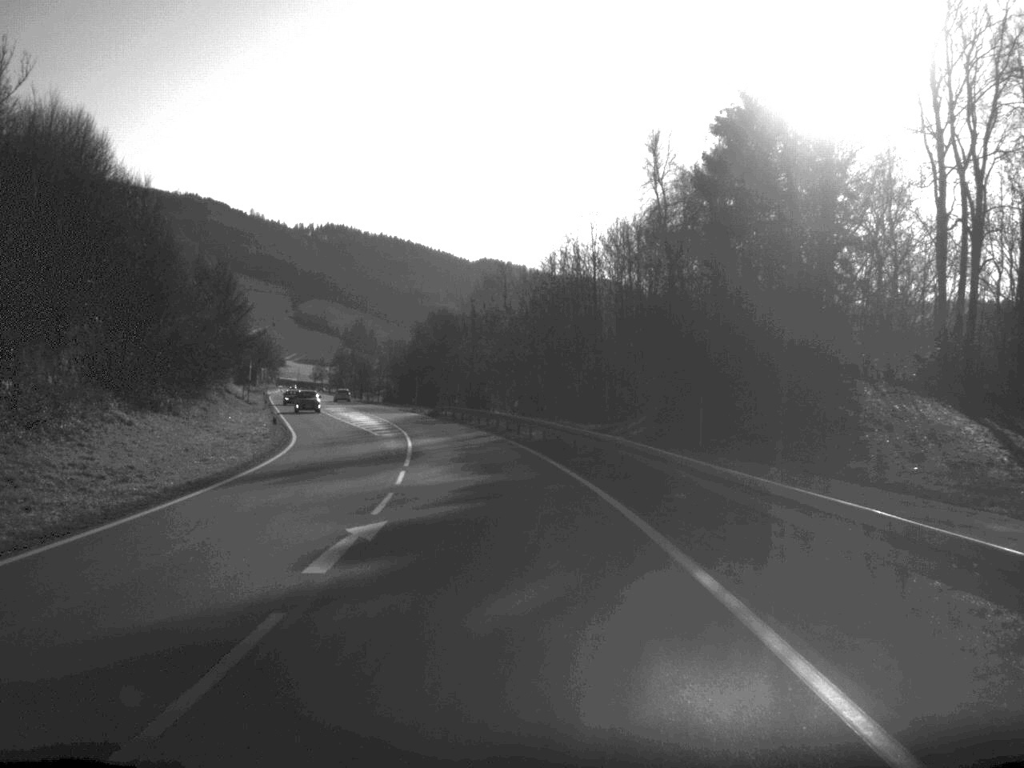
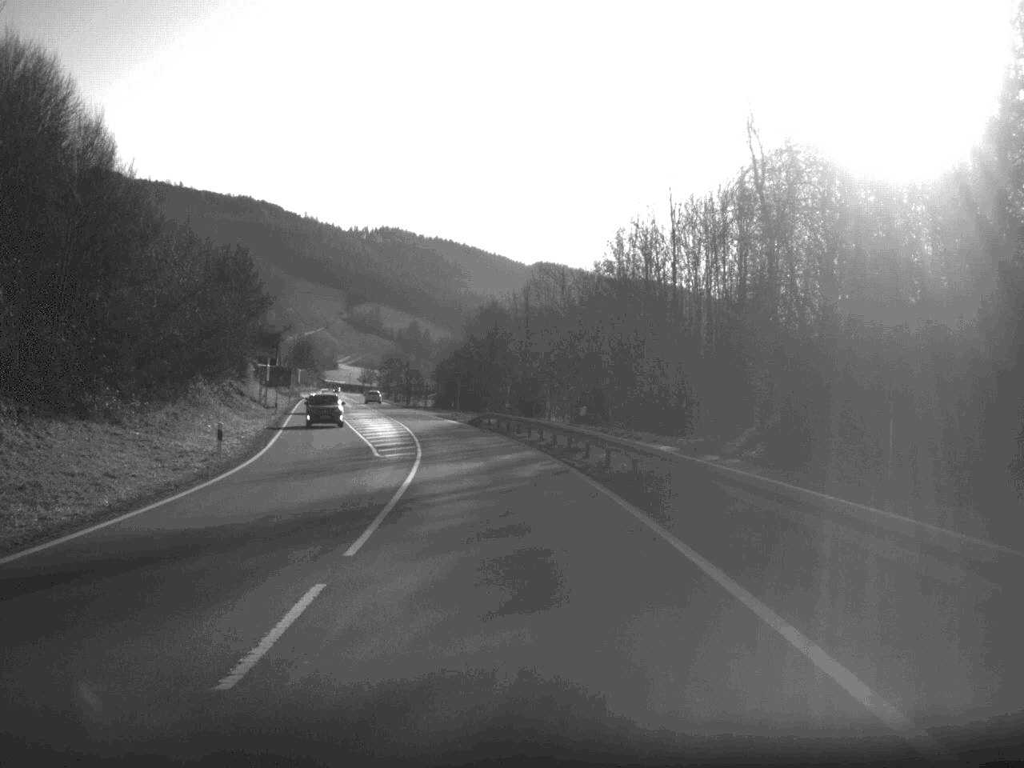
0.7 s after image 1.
(-0.4, +16.5) m; -2°
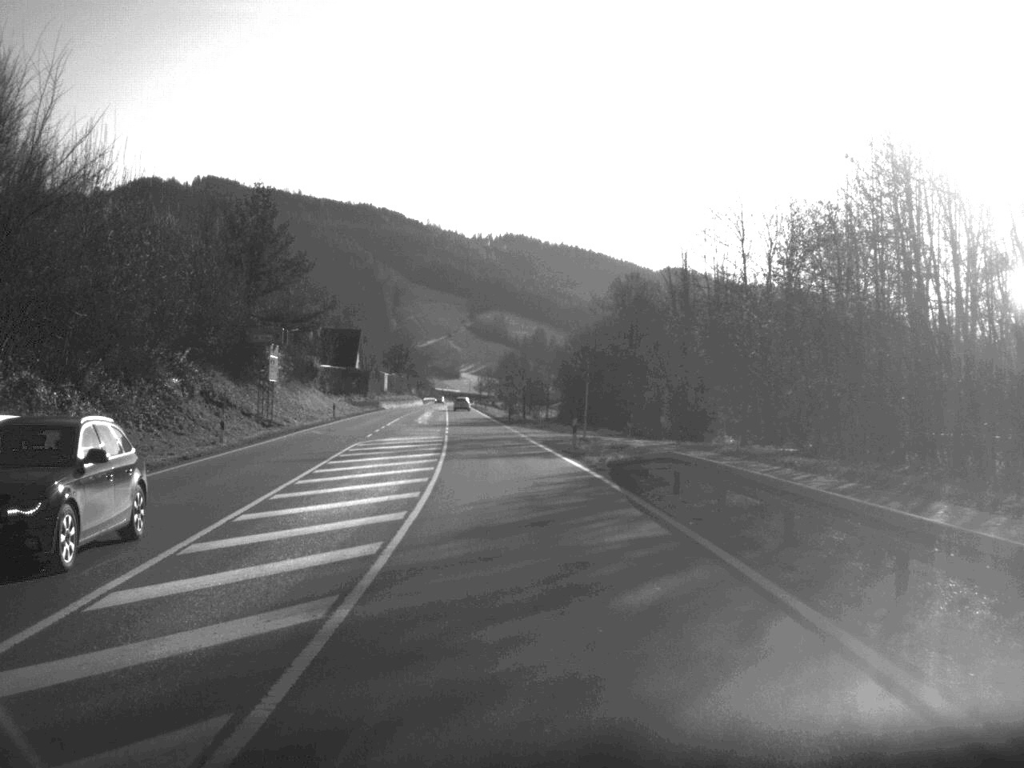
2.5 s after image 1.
(-2.1, +41.6) m; -6°
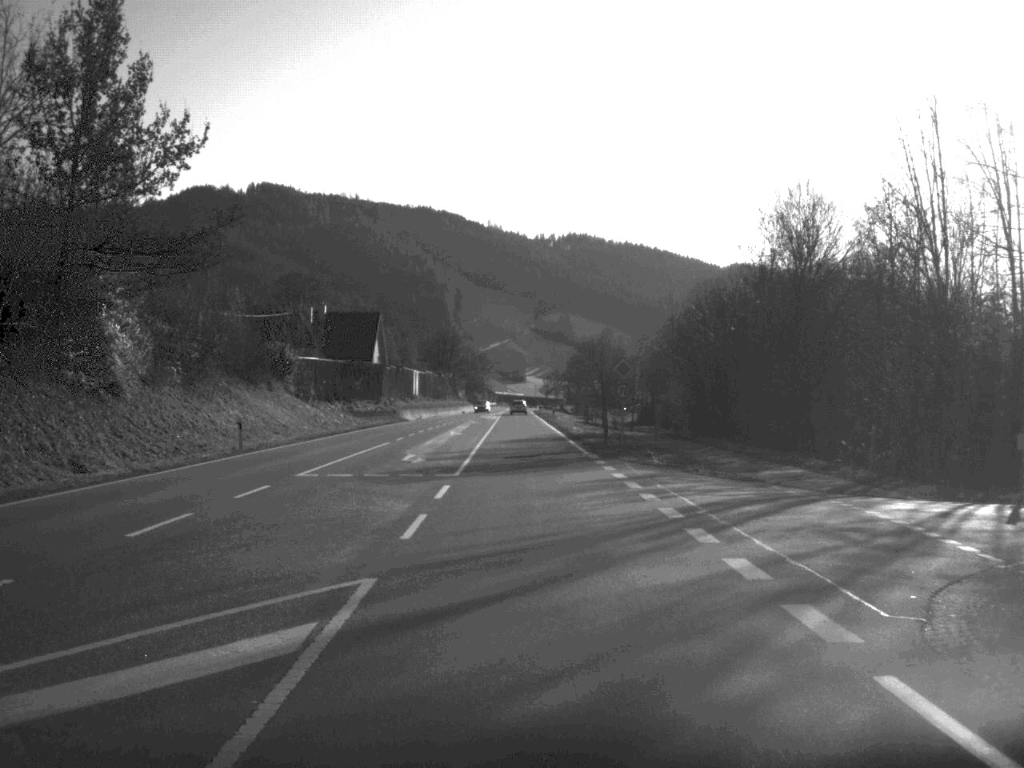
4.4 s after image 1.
(-1.4, +44.1) m; -3°
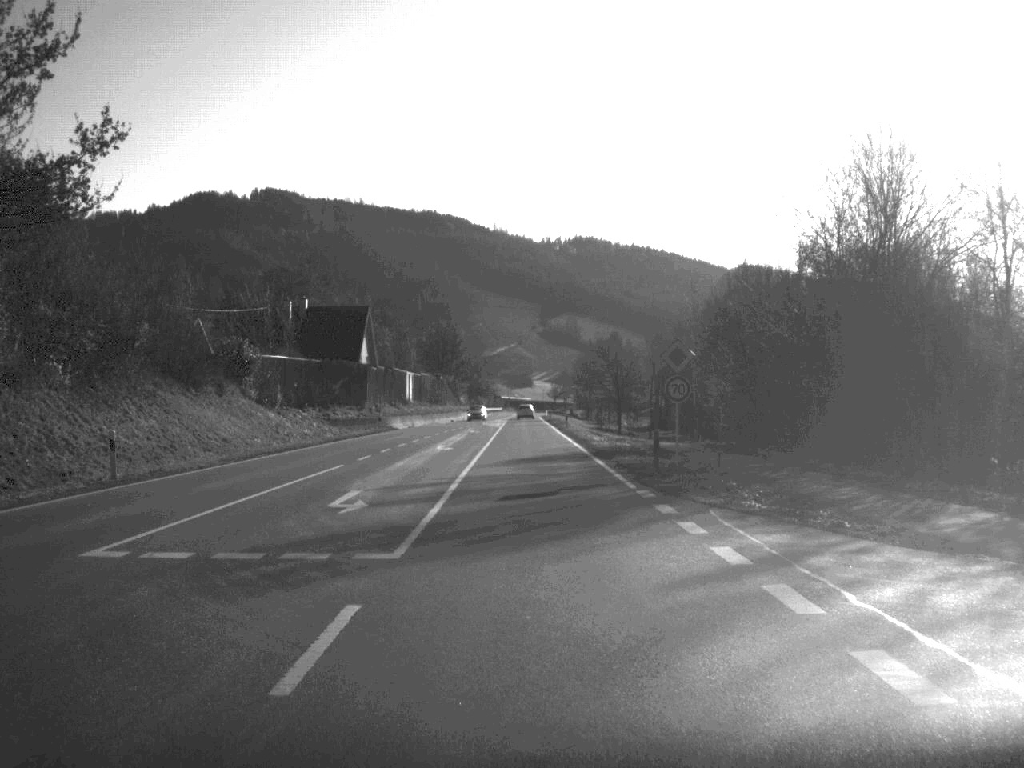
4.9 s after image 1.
(0.0, +13.6) m; 0°
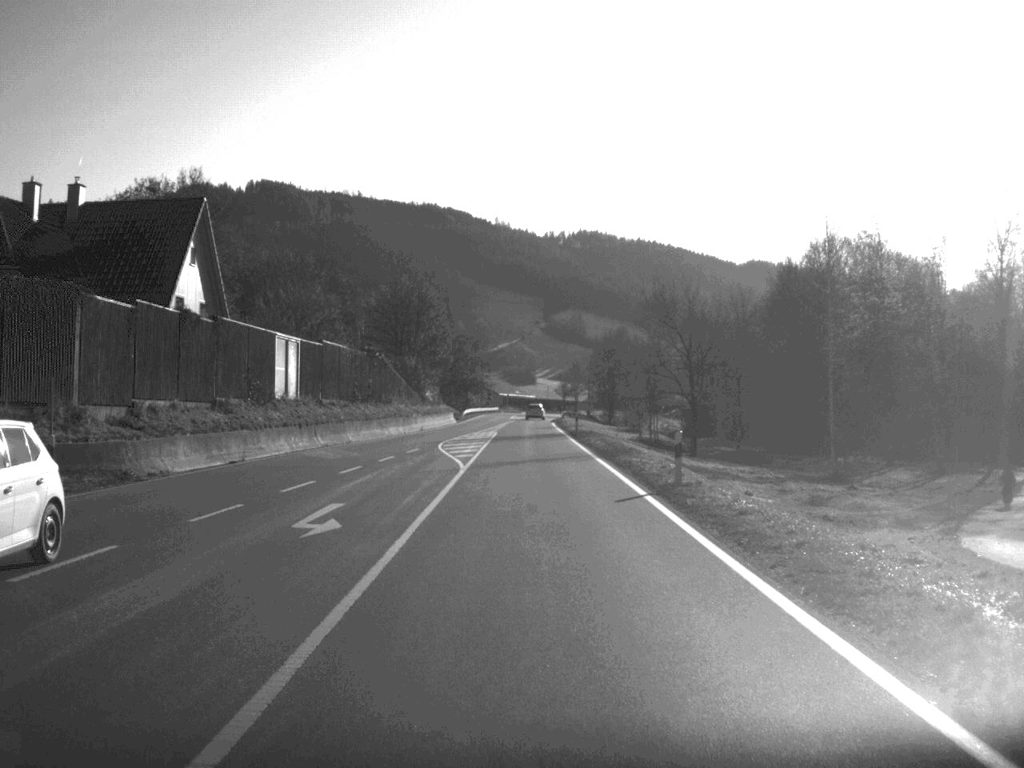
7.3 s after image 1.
(-0.1, +55.8) m; 0°
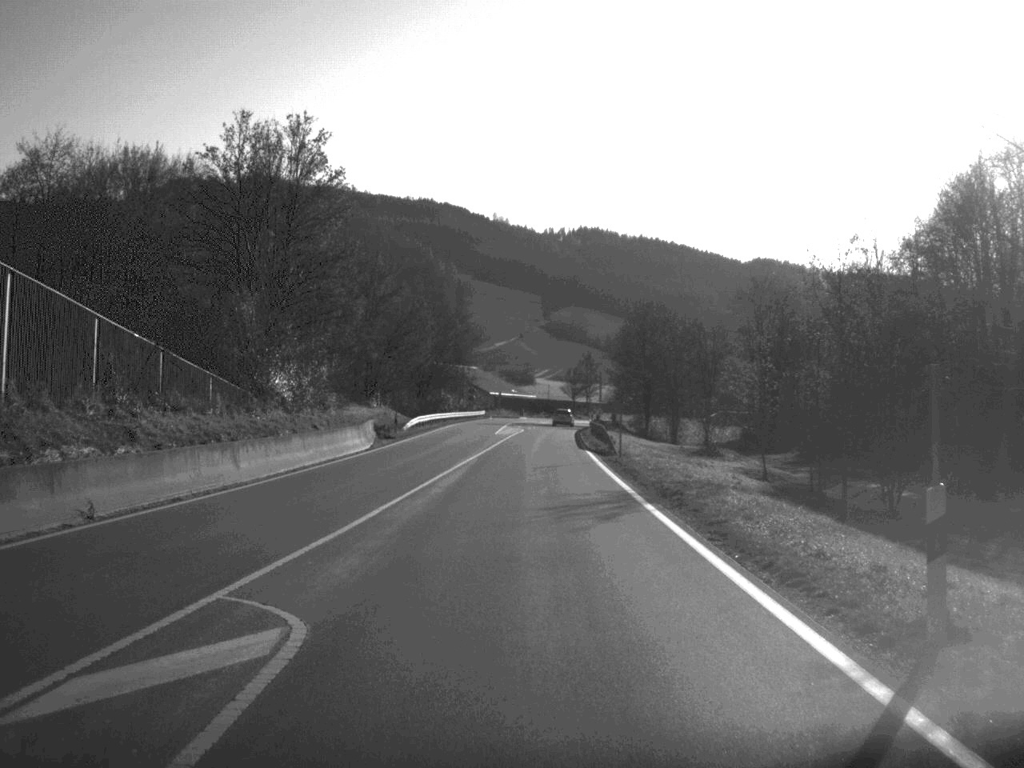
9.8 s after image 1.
(0.0, +56.9) m; 0°
